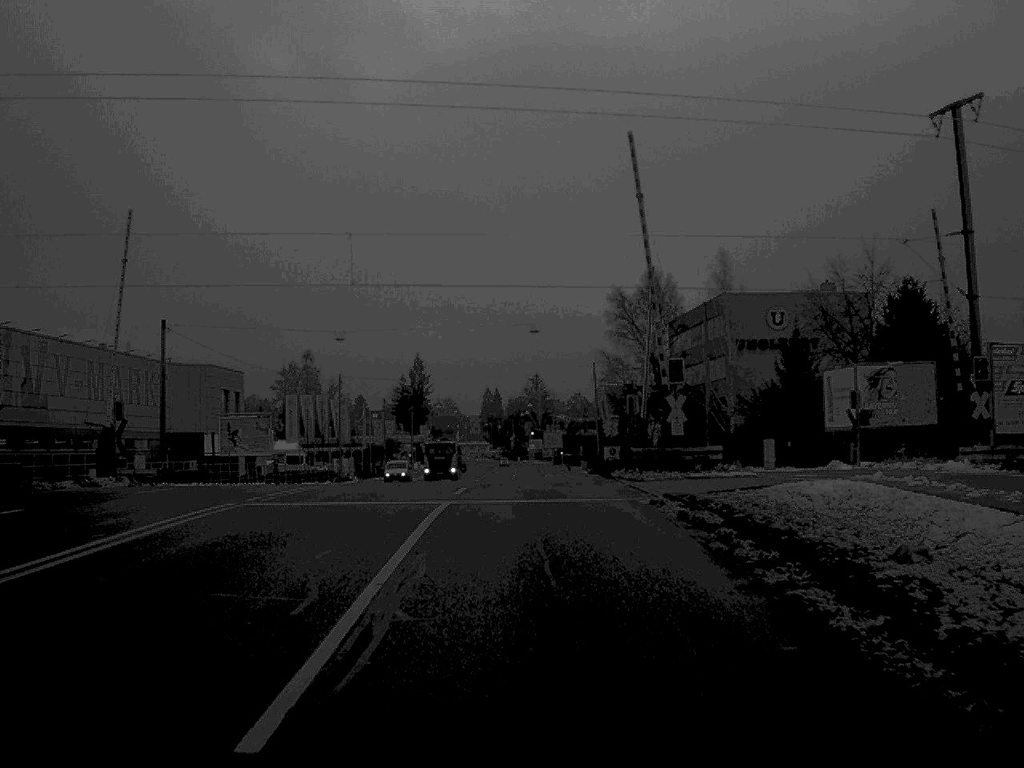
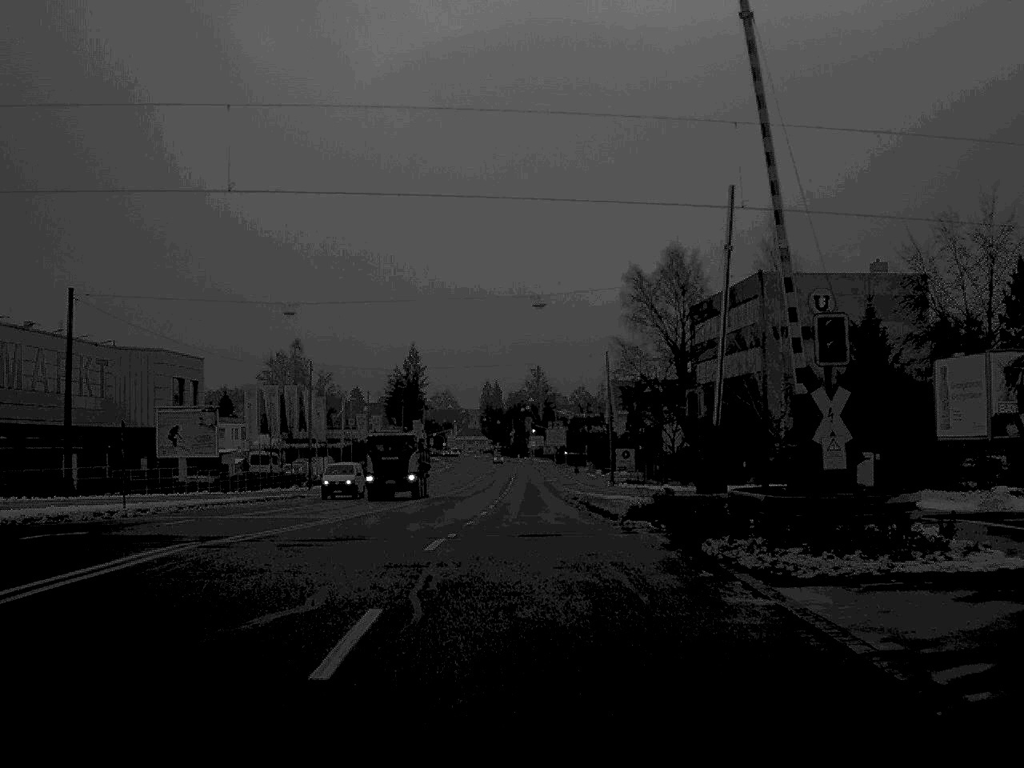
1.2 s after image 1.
(0.0, +15.9) m; 0°
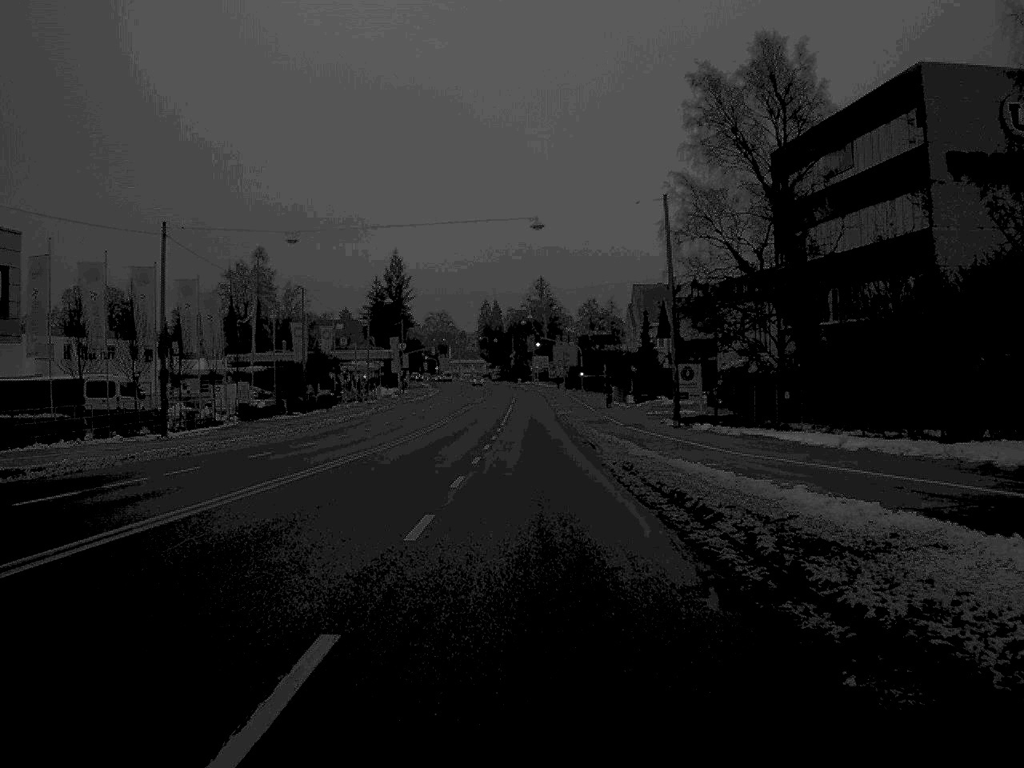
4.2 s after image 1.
(0.0, +40.0) m; 0°
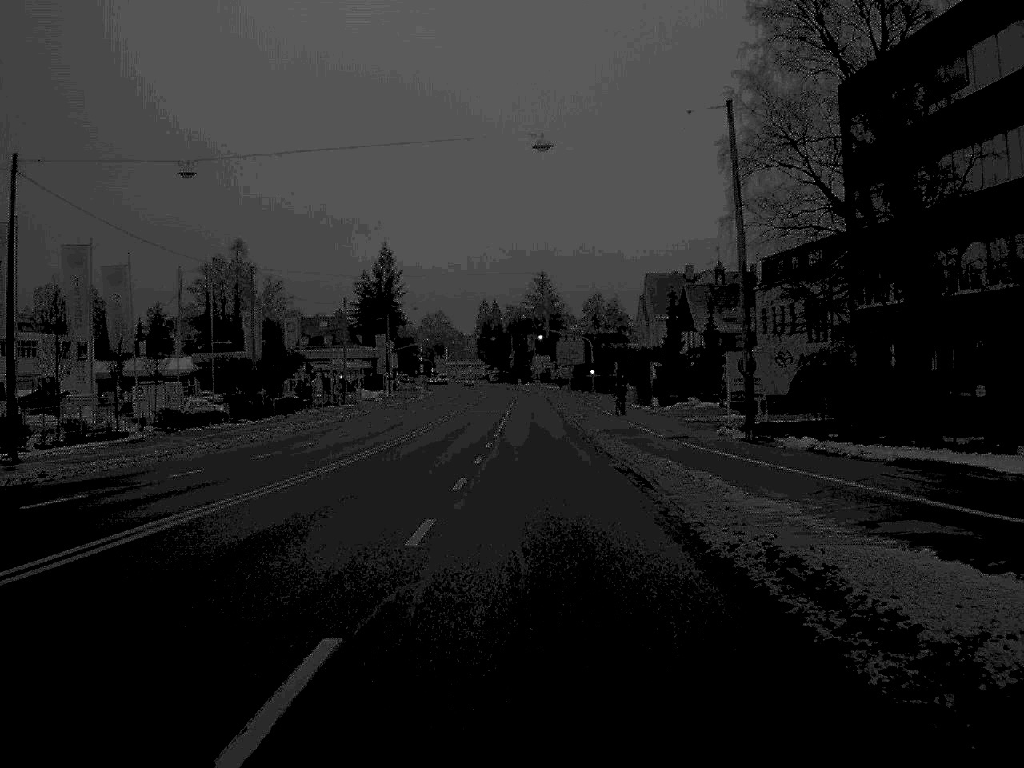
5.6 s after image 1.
(0.0, +17.8) m; 0°
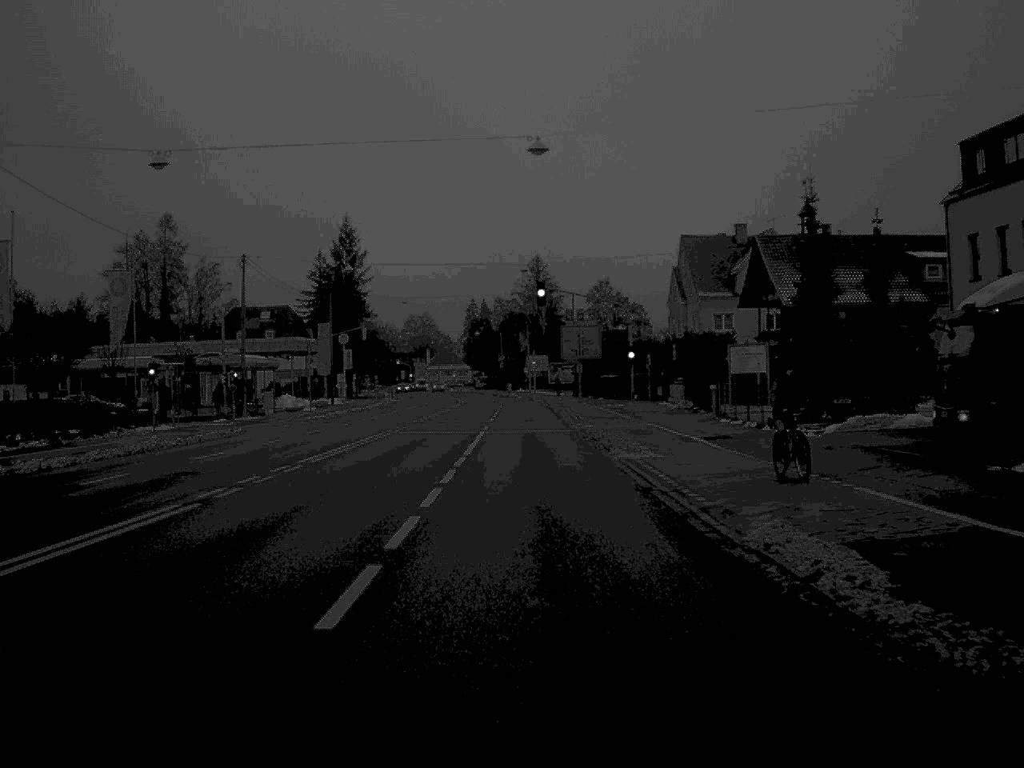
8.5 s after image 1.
(+0.1, +41.0) m; 0°
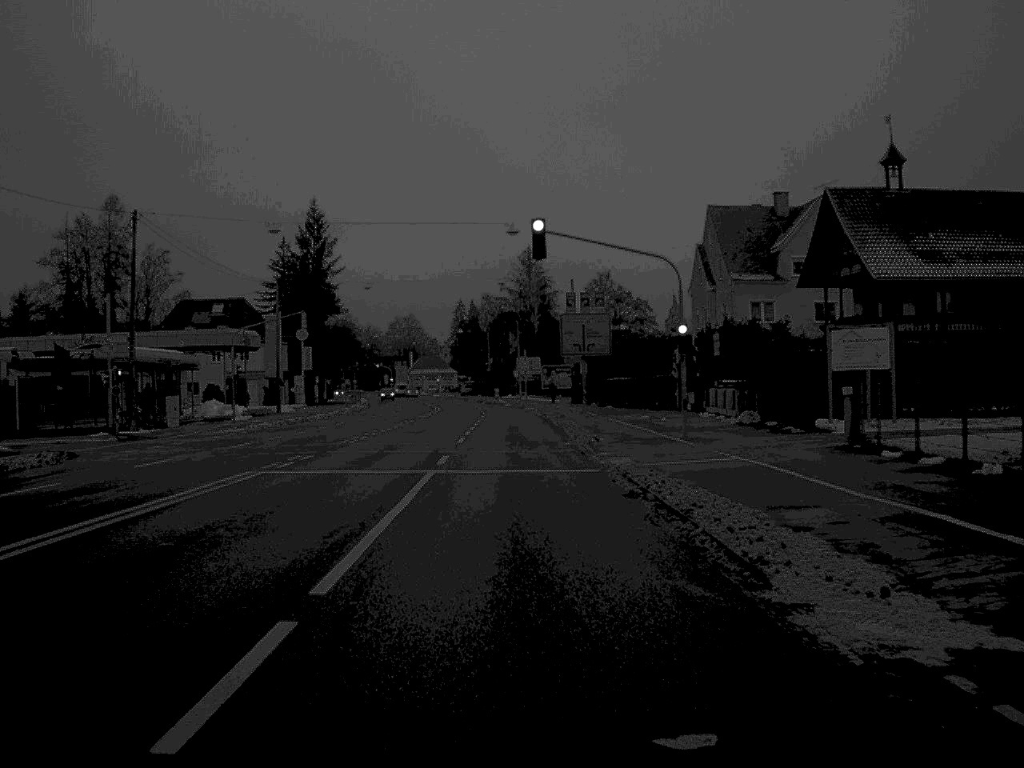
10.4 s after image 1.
(+0.1, +21.1) m; 0°
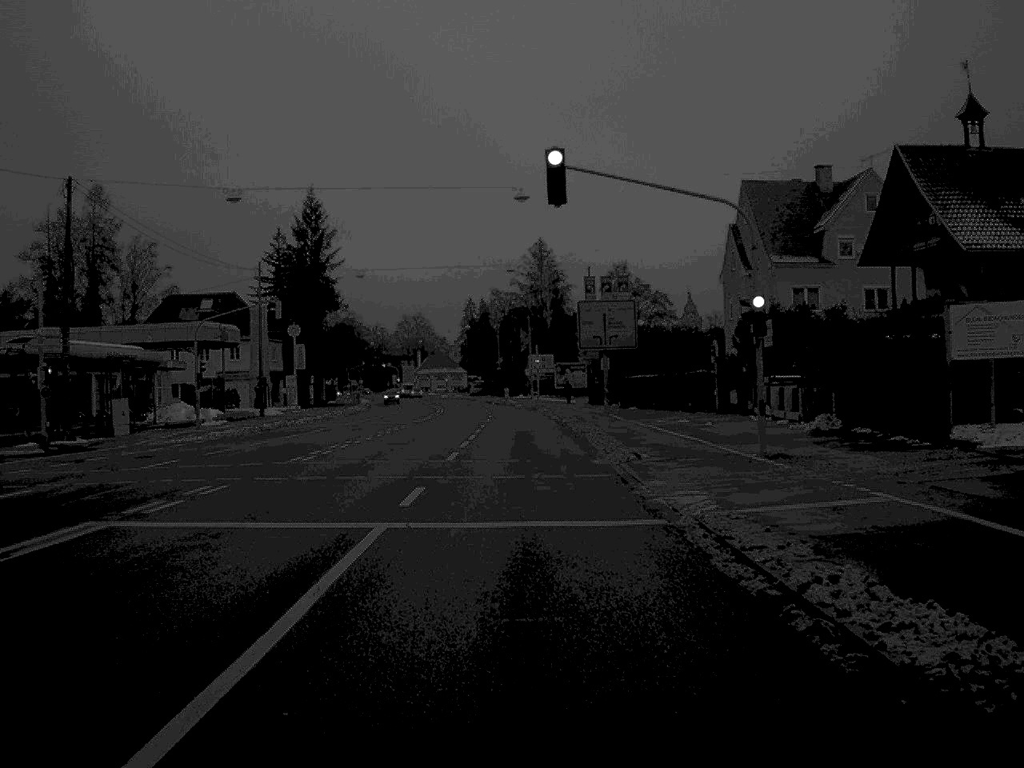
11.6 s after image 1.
(0.0, +10.1) m; -1°
